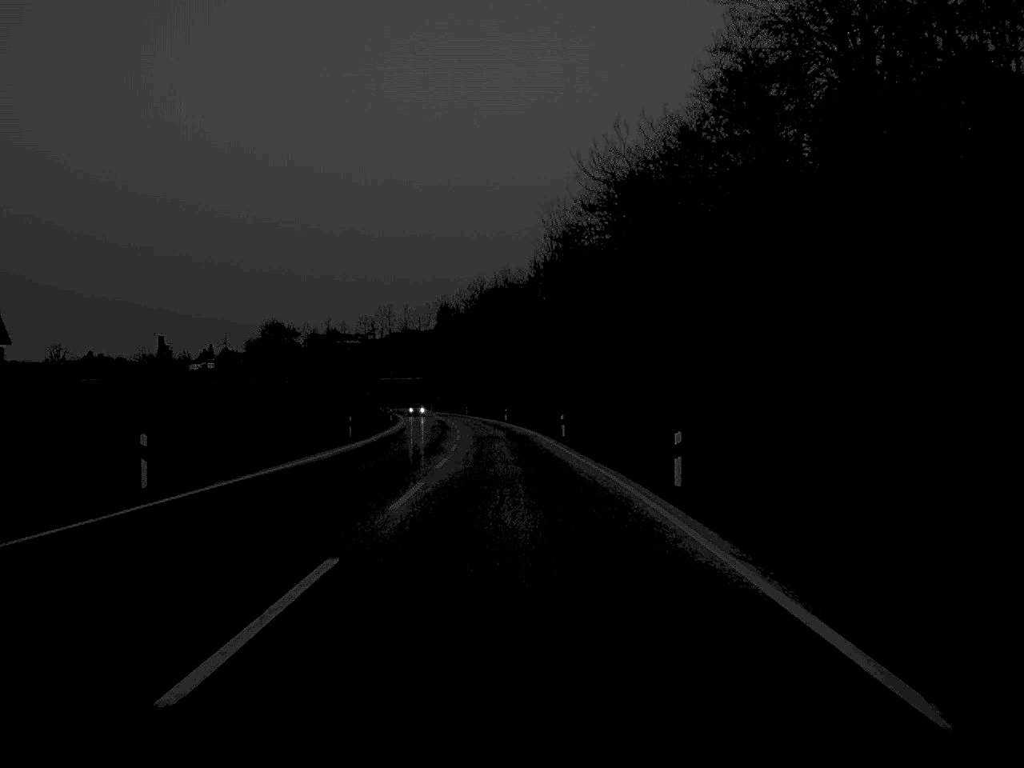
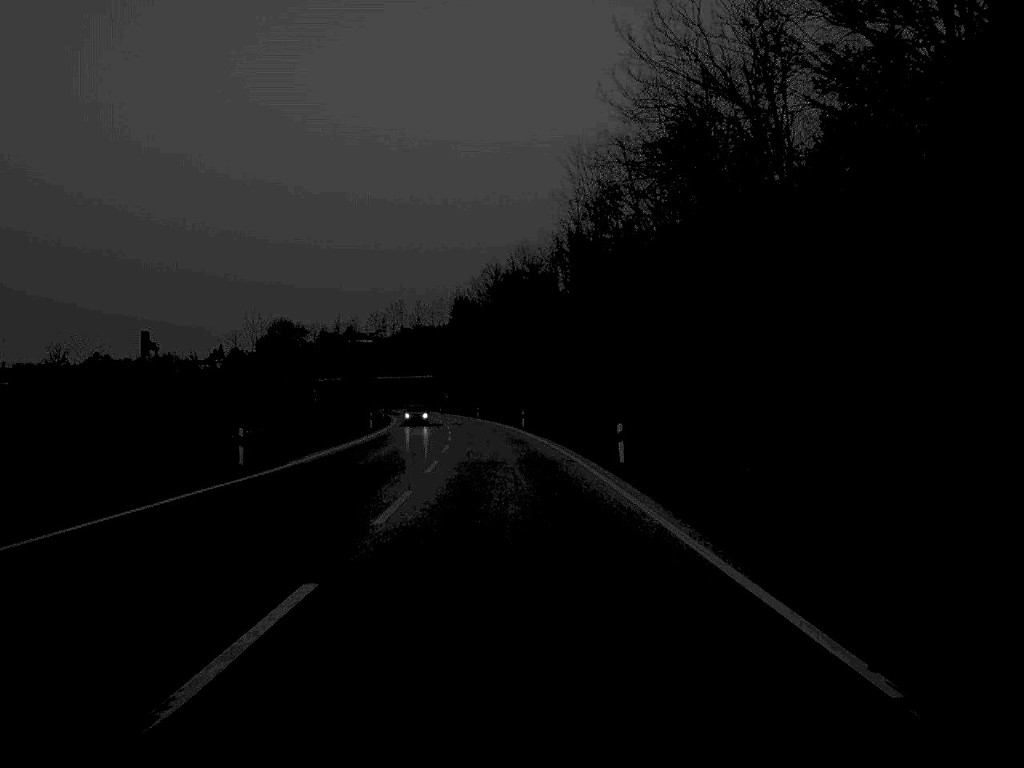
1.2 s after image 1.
(-0.2, +26.1) m; -1°
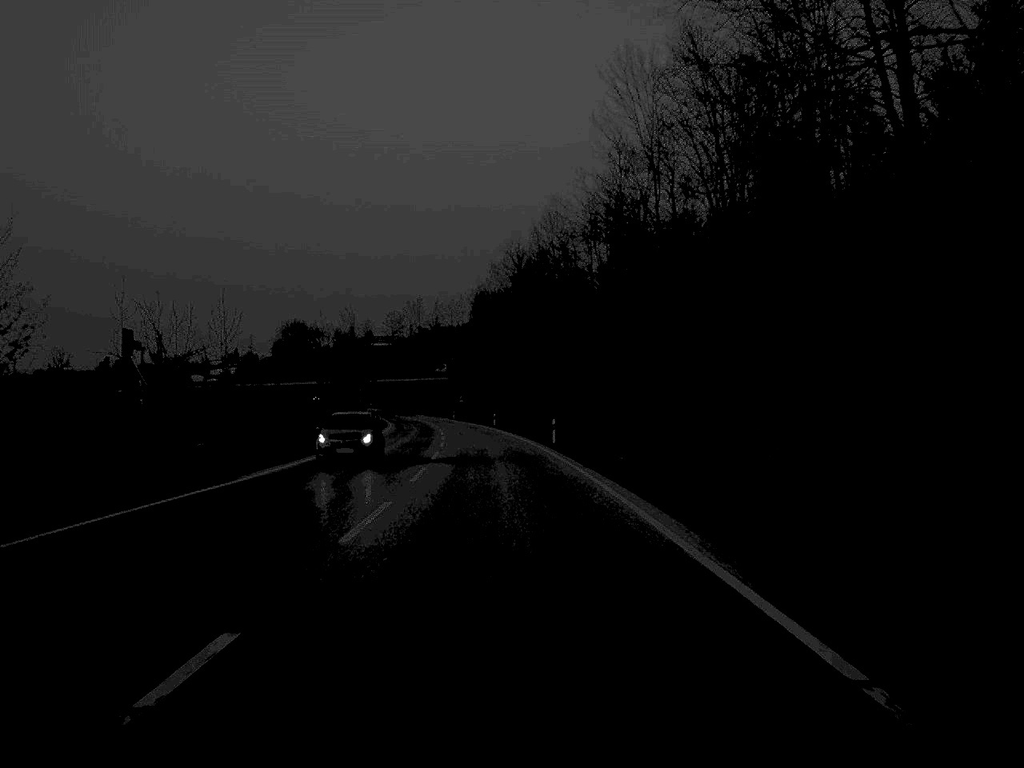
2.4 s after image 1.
(-0.2, +27.1) m; -1°
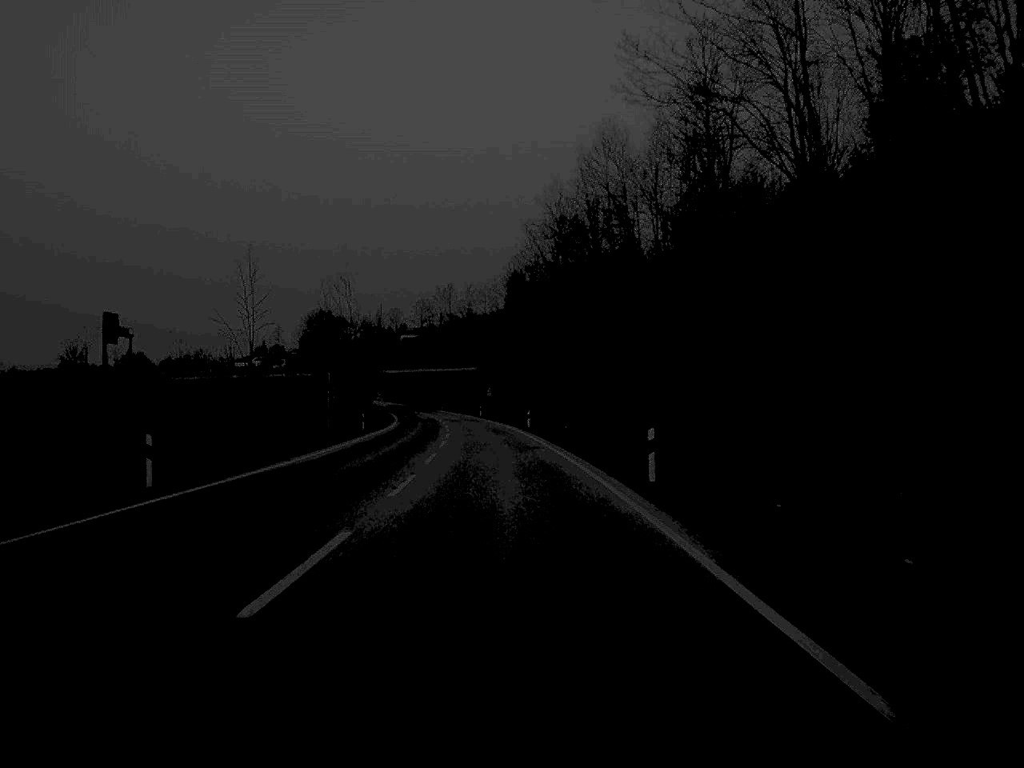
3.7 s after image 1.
(-0.4, +29.9) m; -2°
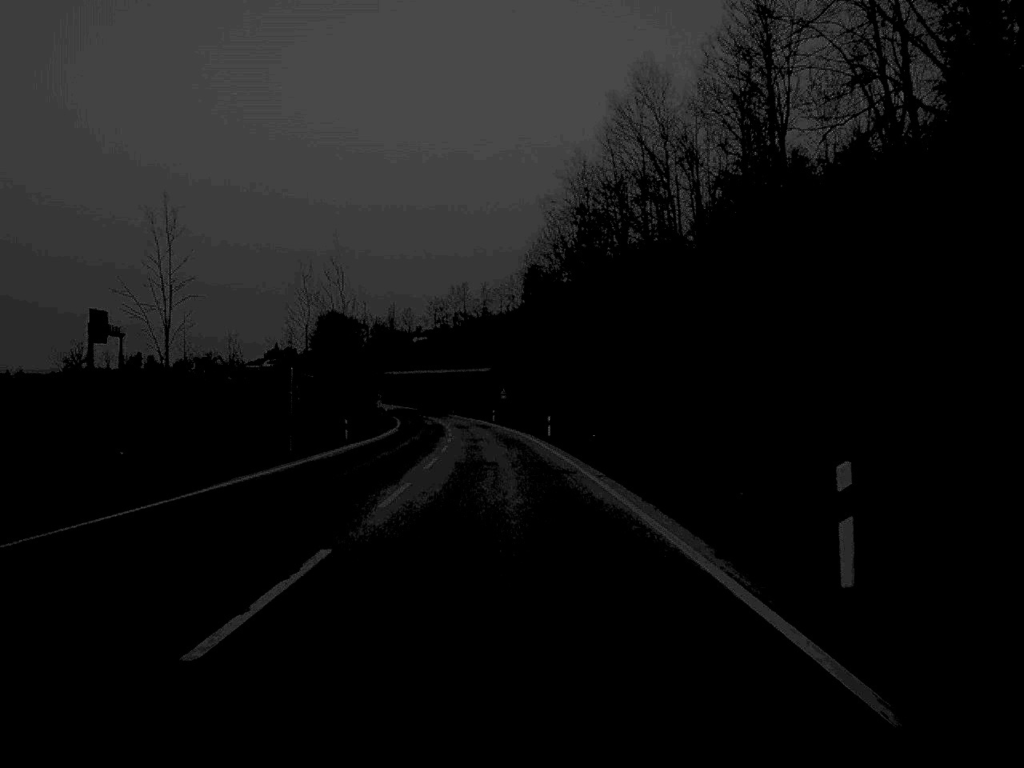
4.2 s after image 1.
(-0.1, +14.0) m; -1°
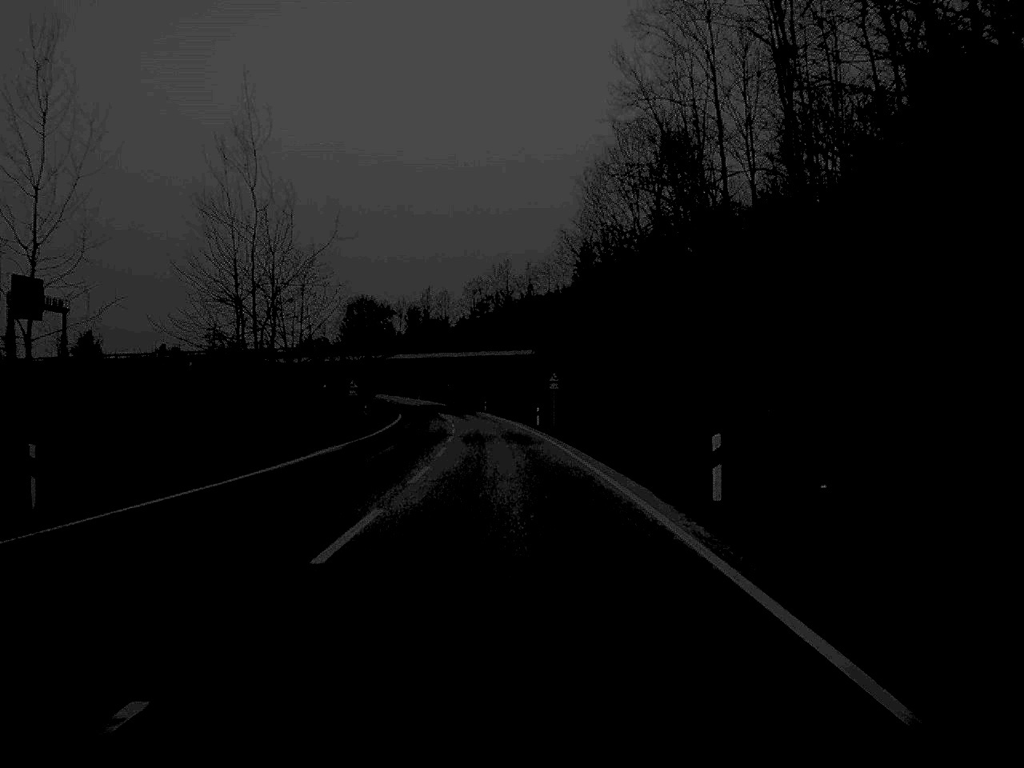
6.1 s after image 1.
(-0.9, +44.3) m; -2°
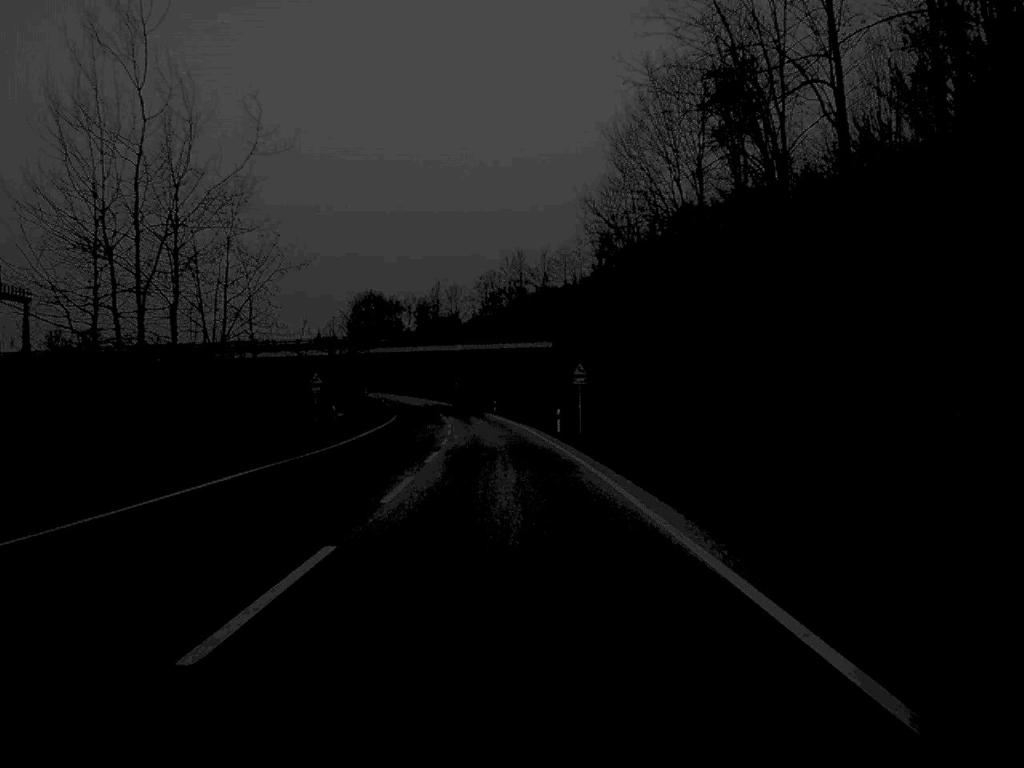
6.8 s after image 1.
(-0.1, +17.1) m; -1°
